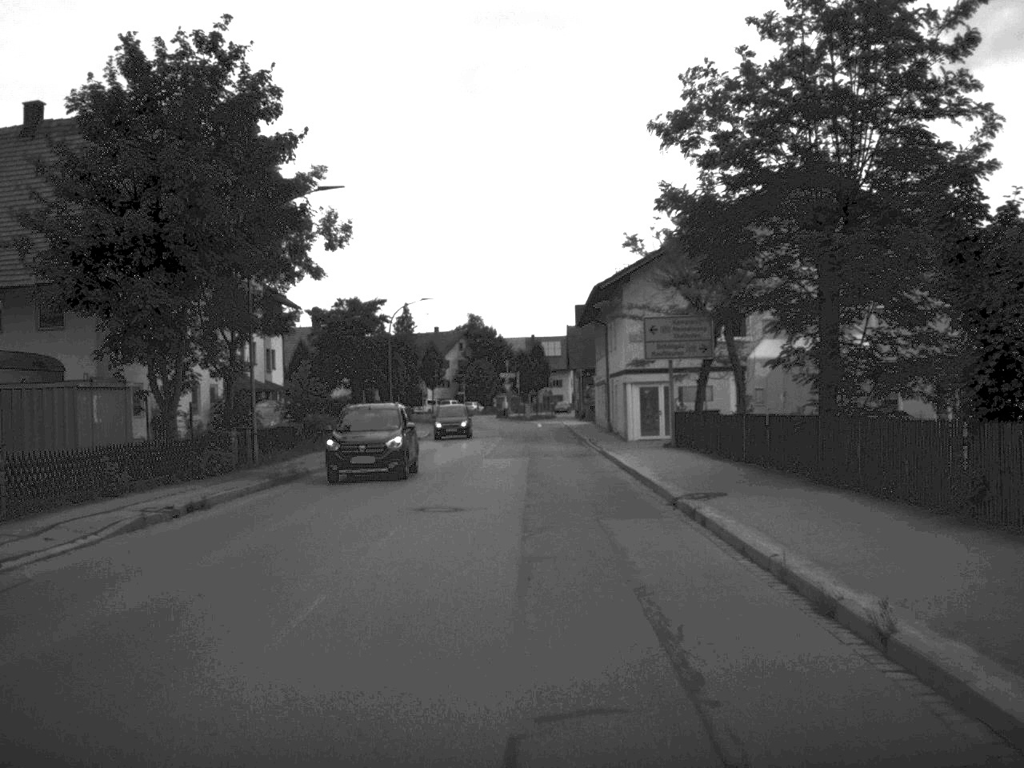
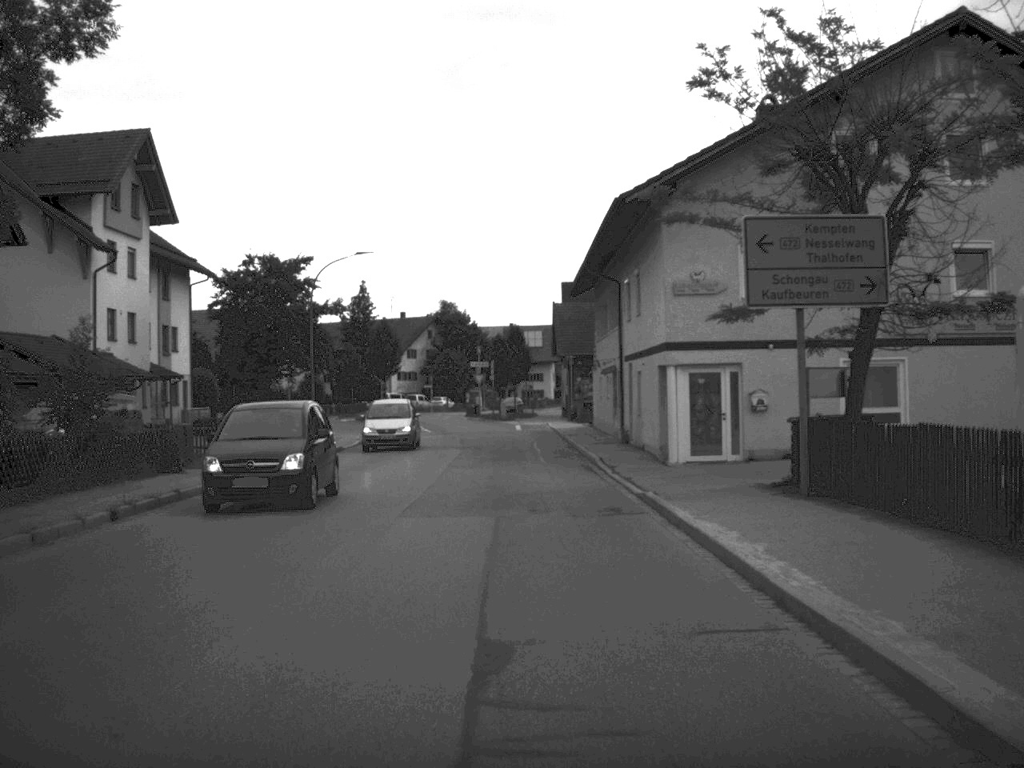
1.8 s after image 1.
(+0.2, +19.6) m; +1°
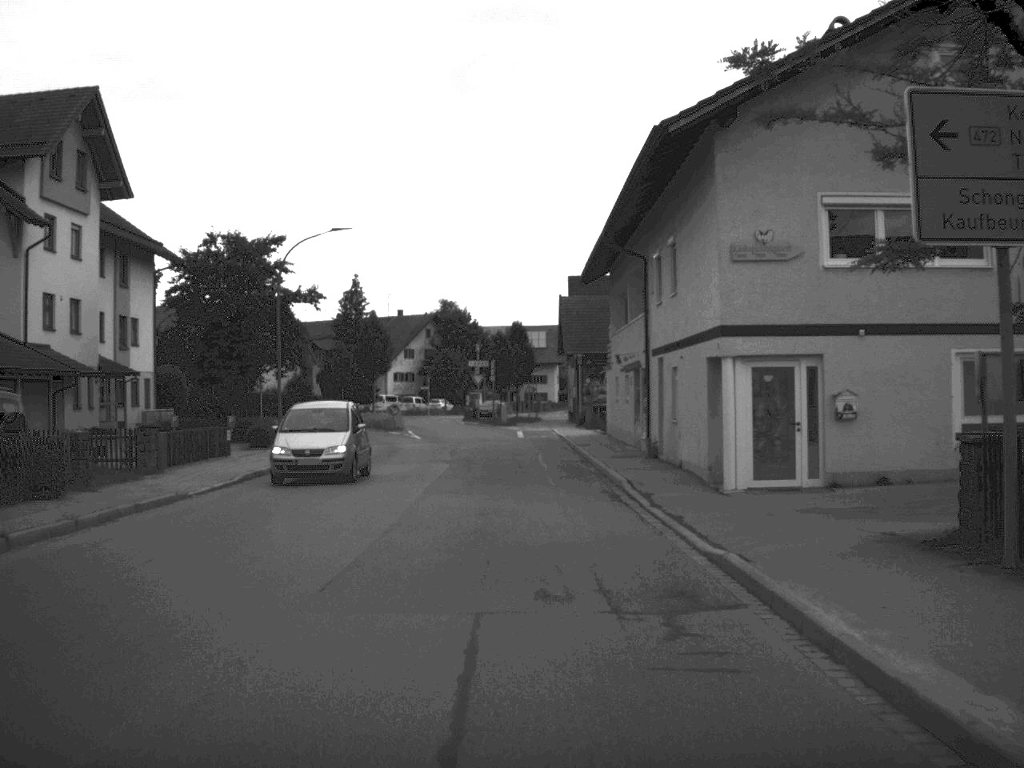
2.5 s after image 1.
(0.0, +7.5) m; 0°
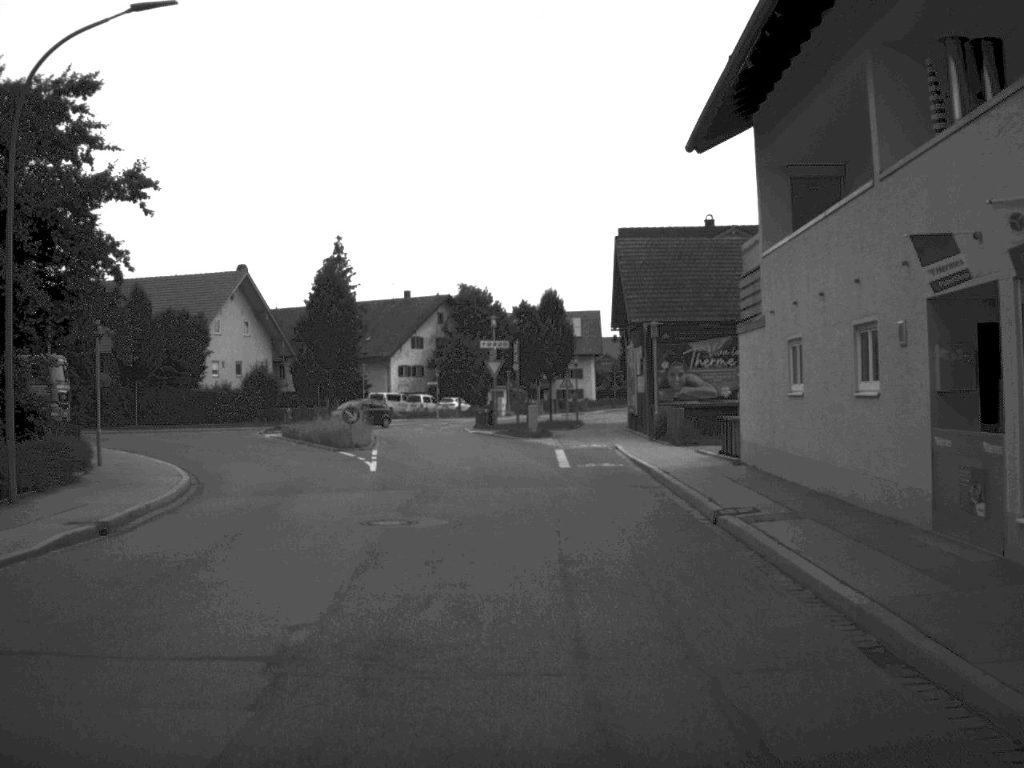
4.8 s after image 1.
(-0.4, +25.1) m; -1°
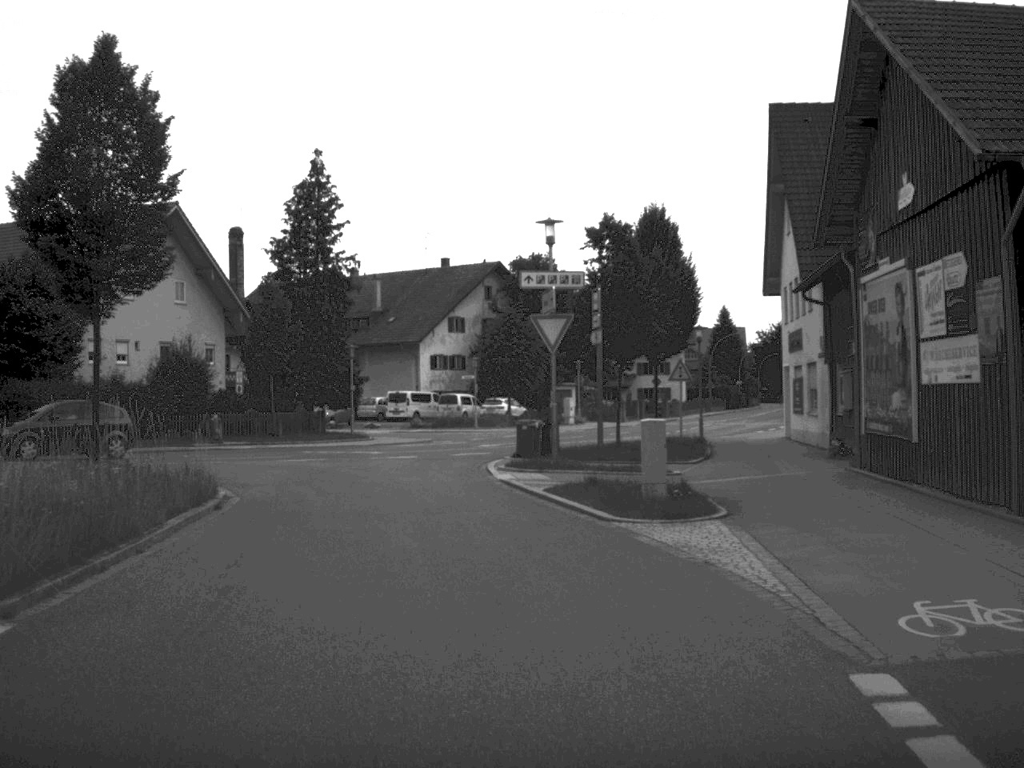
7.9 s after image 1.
(-0.5, +29.7) m; -3°
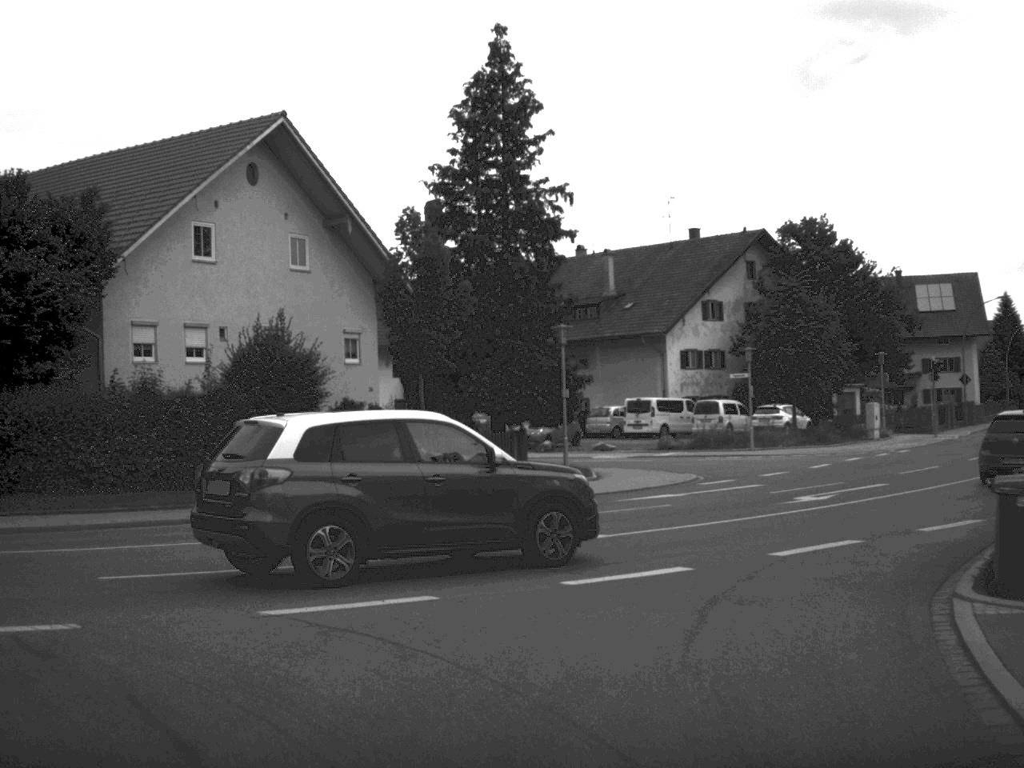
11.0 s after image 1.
(-1.7, +19.8) m; -11°
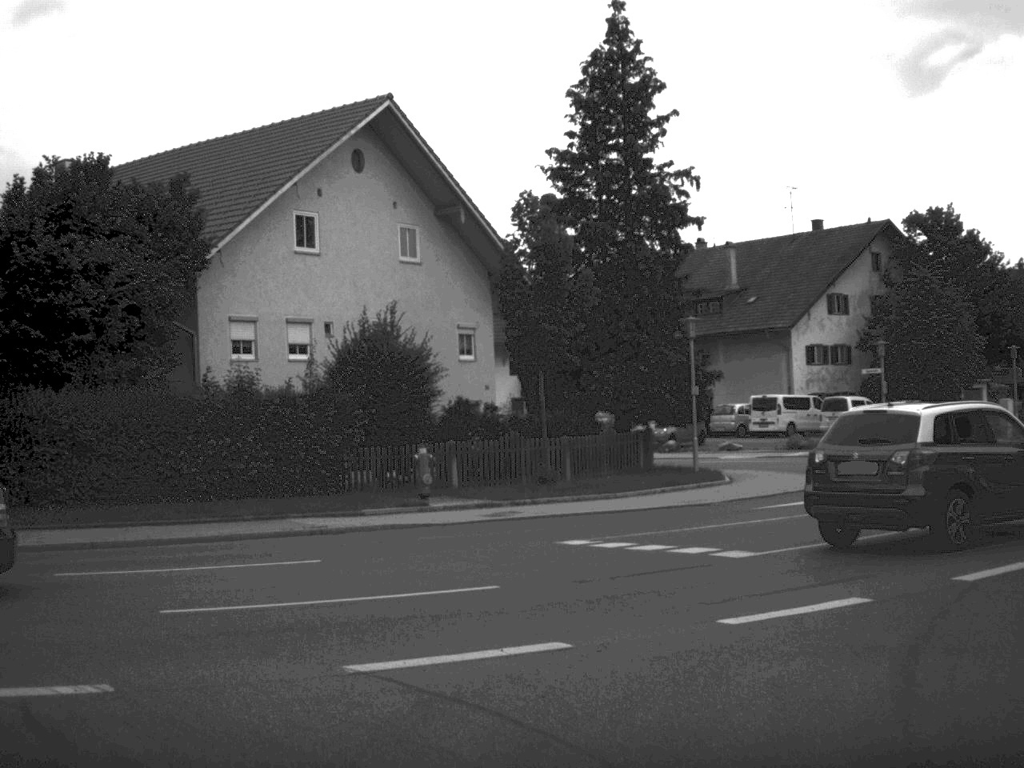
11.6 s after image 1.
(-0.1, +2.1) m; -5°
